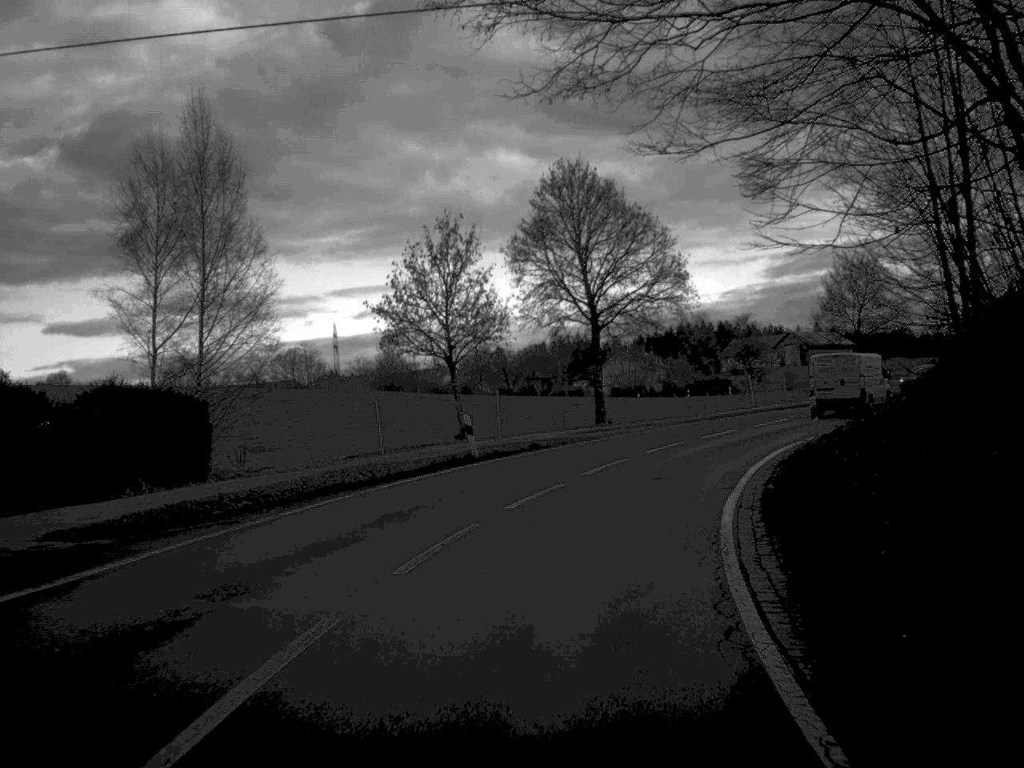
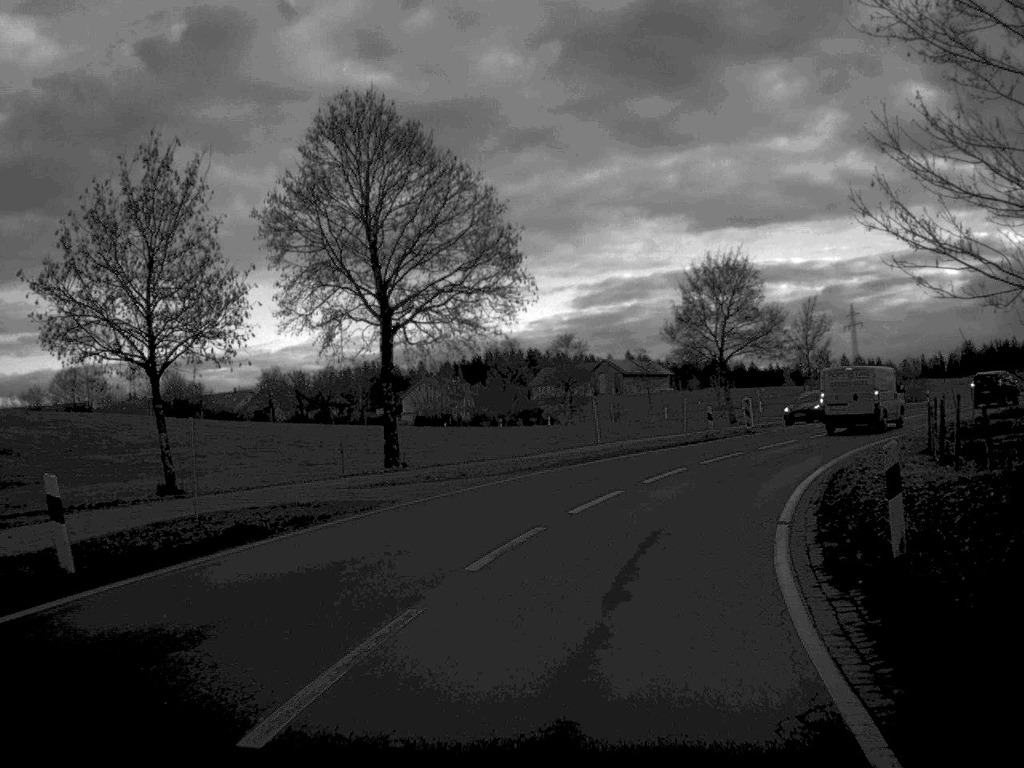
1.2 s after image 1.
(+1.2, +16.4) m; +9°
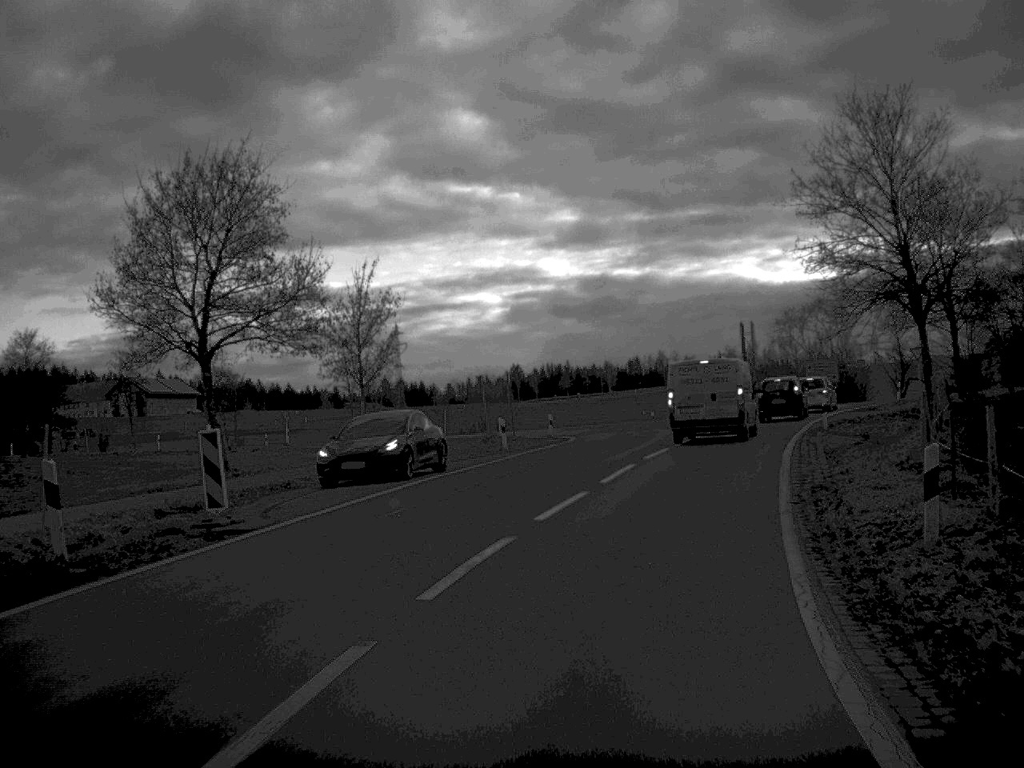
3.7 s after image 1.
(+5.8, +30.7) m; +20°
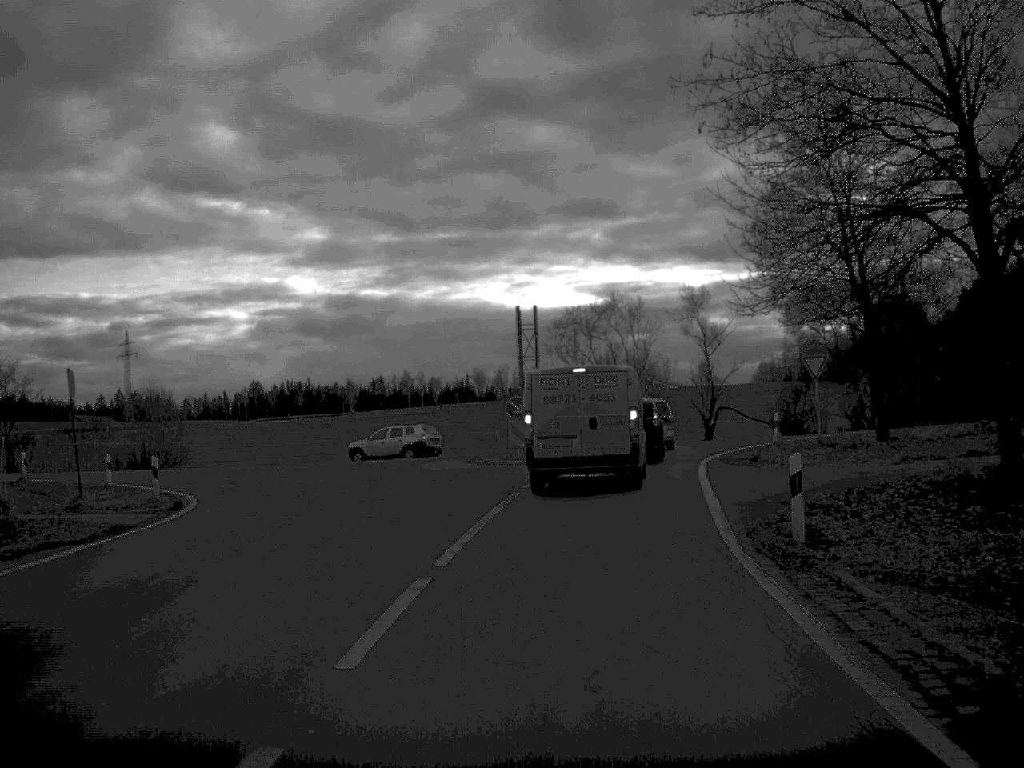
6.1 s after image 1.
(+3.1, +25.6) m; +11°
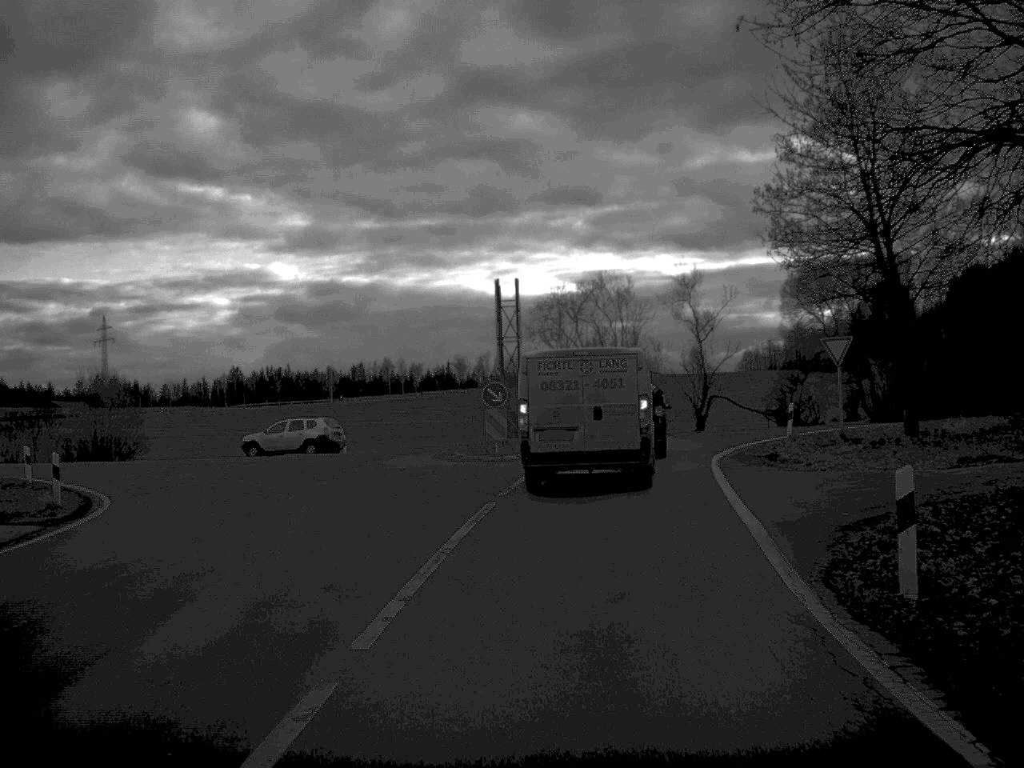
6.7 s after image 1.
(0.0, +4.9) m; +1°
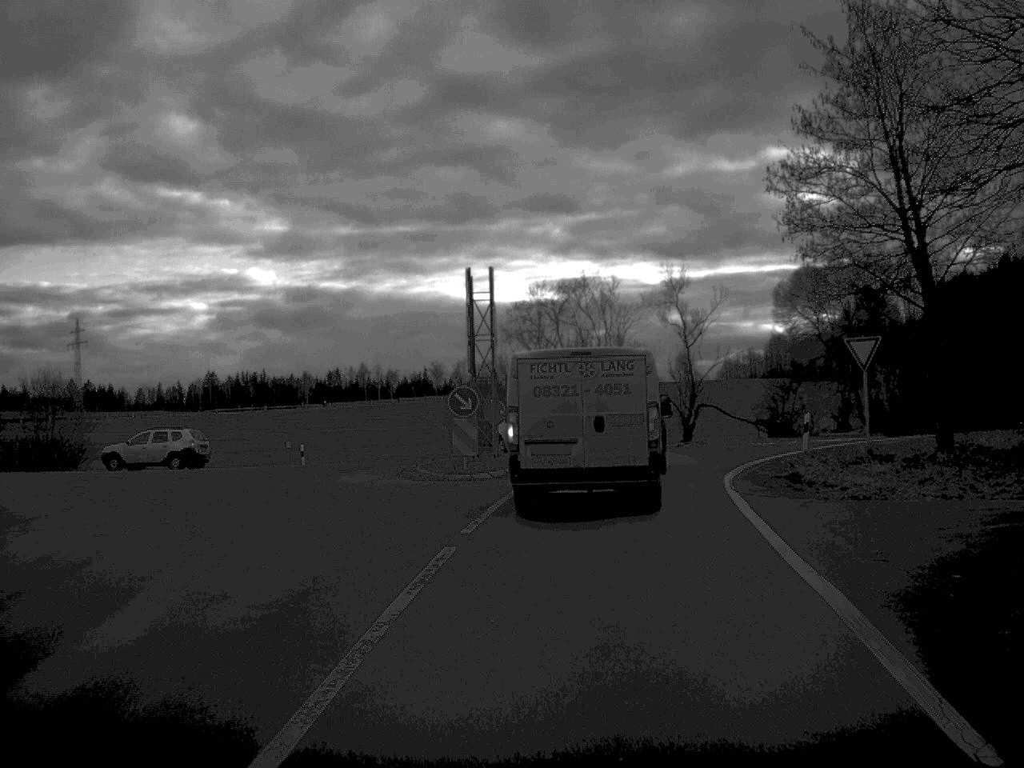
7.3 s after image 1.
(0.0, +4.7) m; +1°
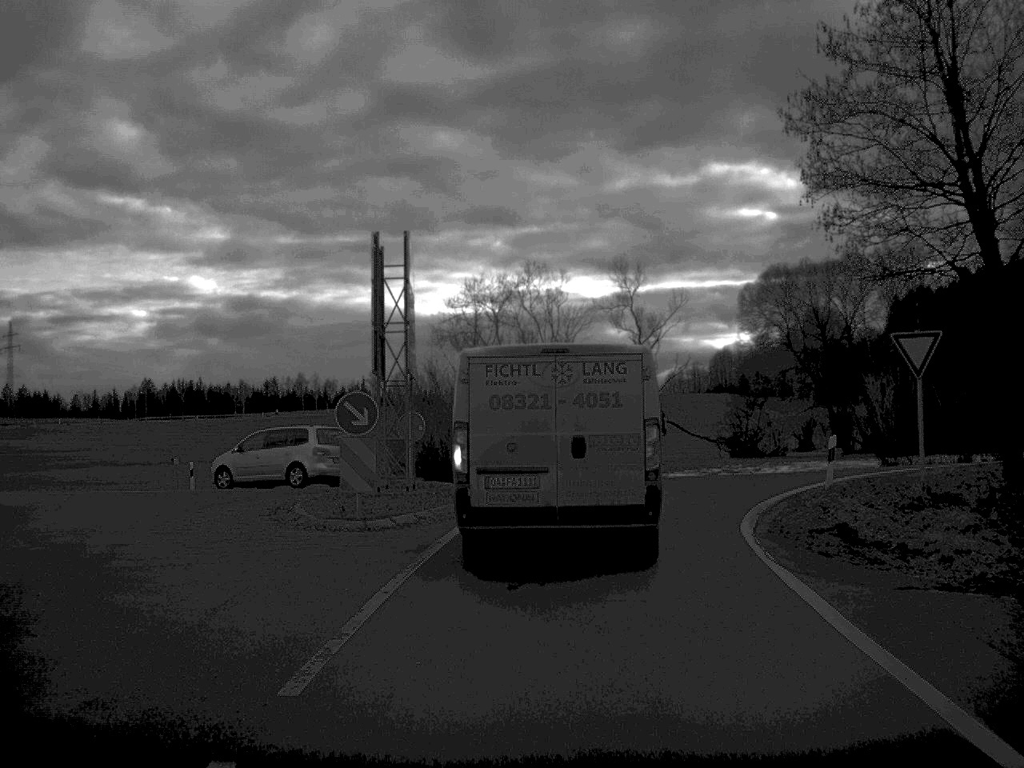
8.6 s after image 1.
(+0.2, +8.0) m; +3°
